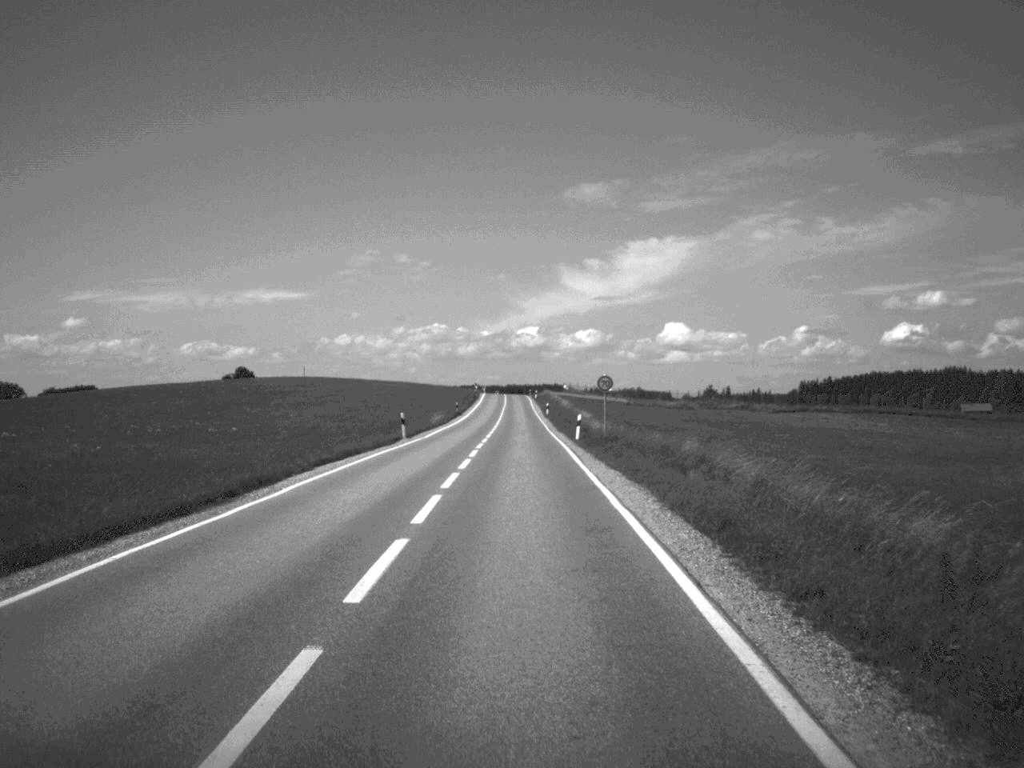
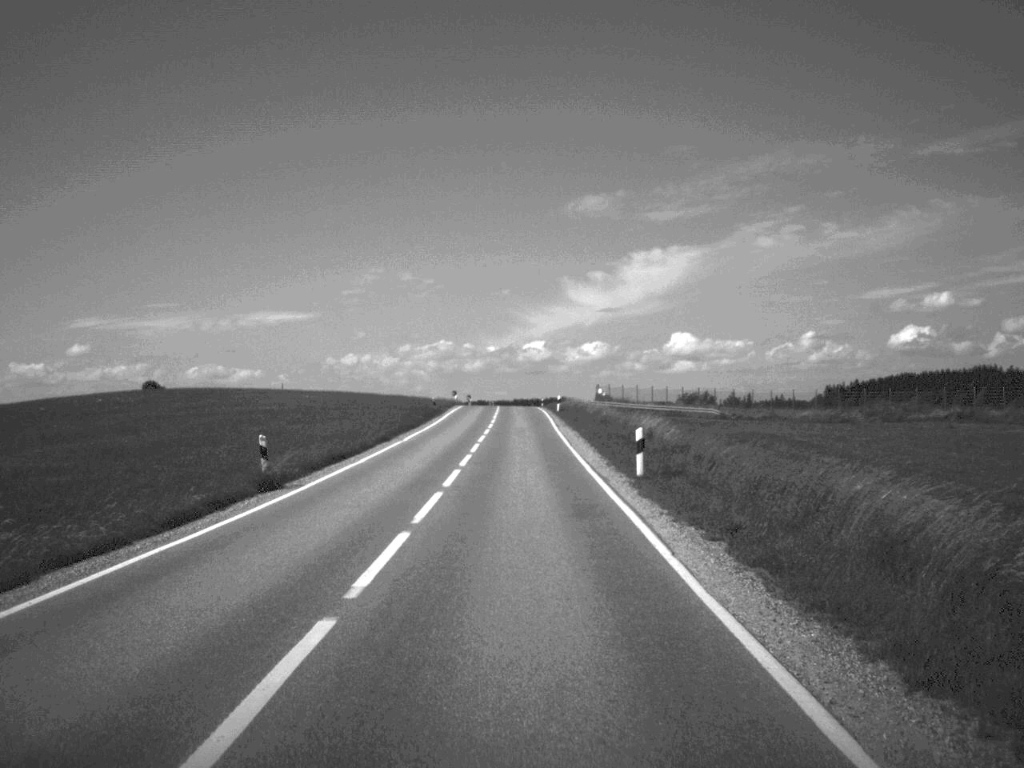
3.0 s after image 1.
(-0.4, +75.3) m; -1°
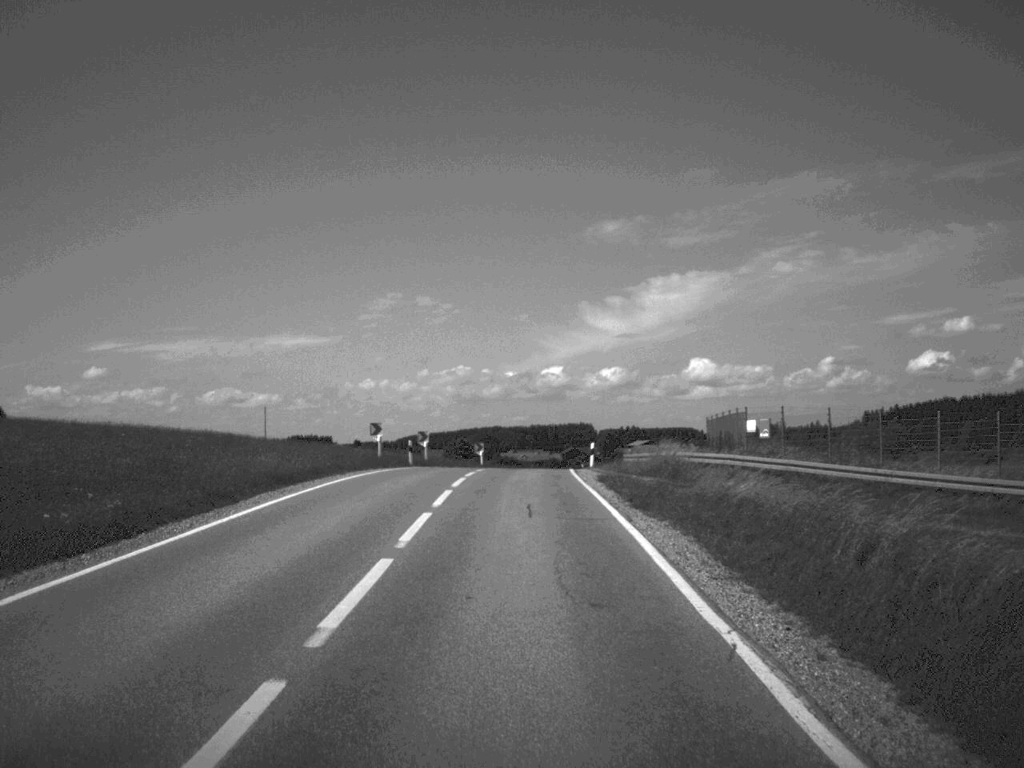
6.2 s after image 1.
(-0.4, +73.0) m; -1°
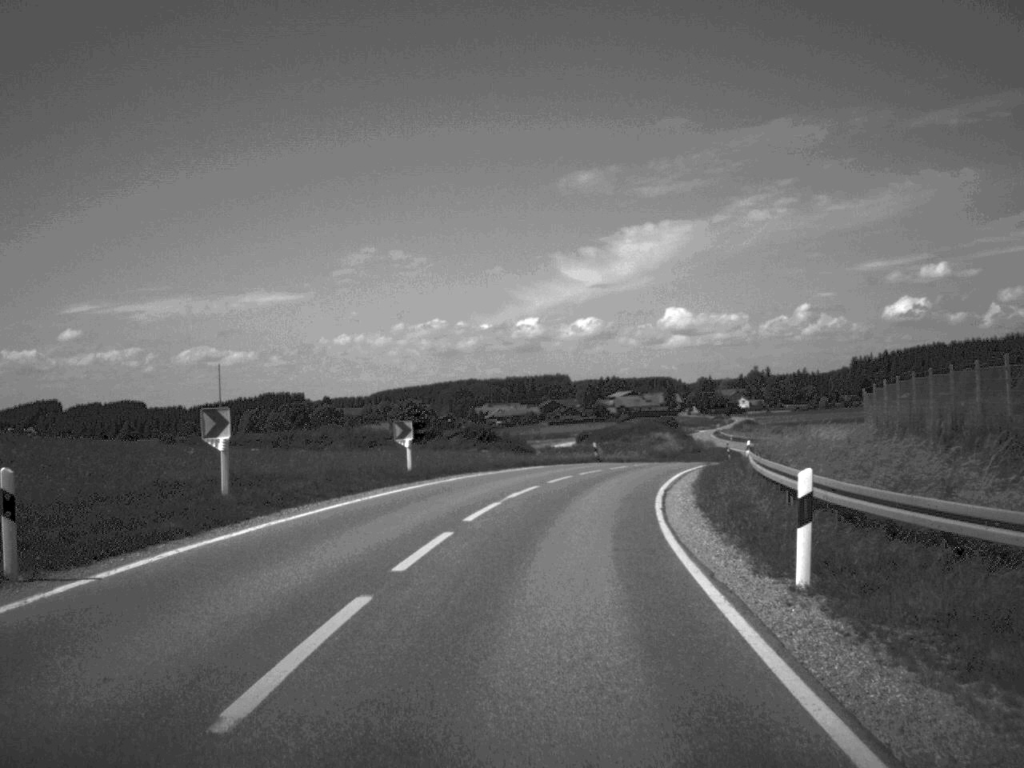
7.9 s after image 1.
(0.0, +38.2) m; +1°
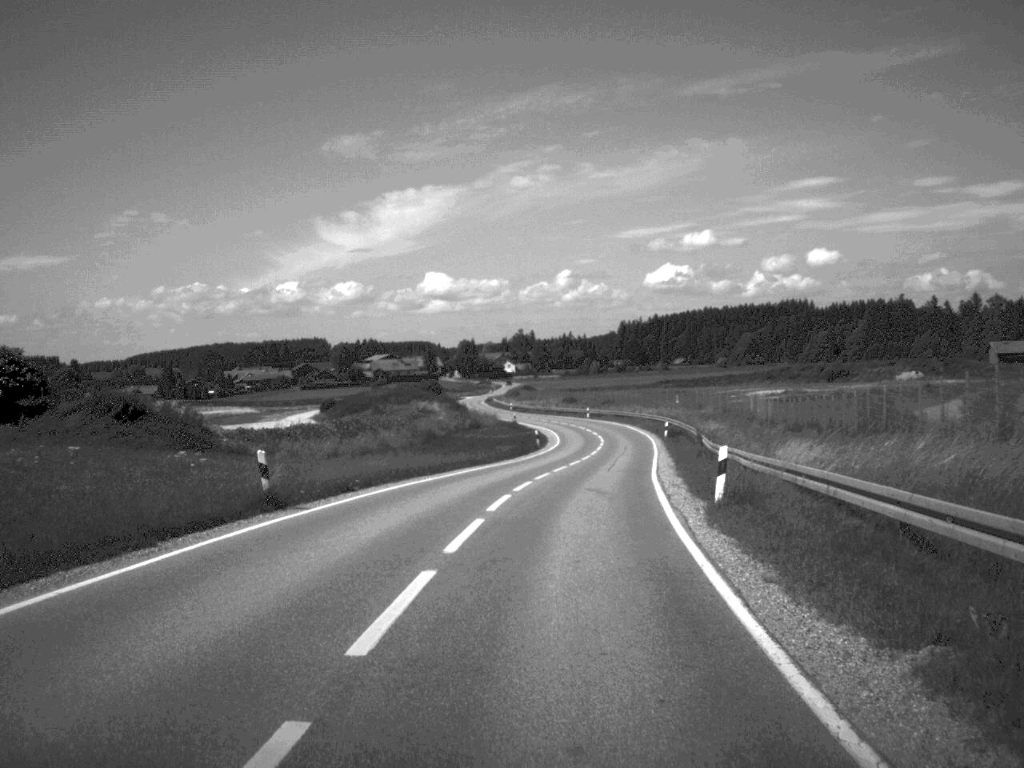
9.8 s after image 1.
(+3.5, +39.6) m; +11°
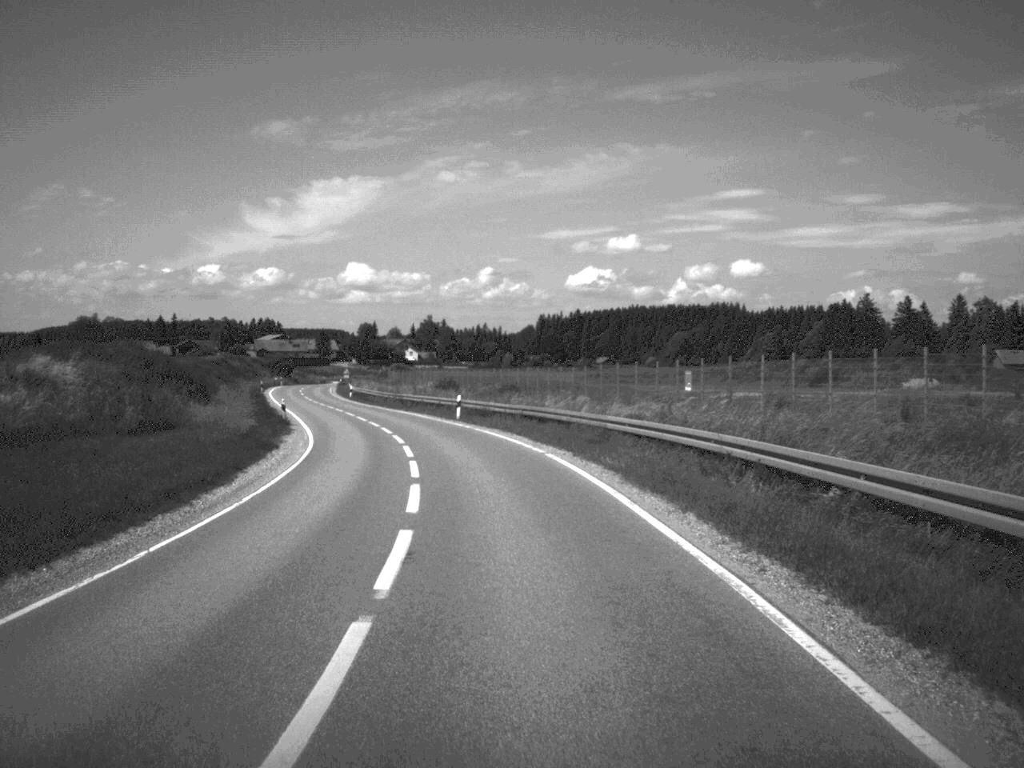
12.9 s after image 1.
(+4.6, +68.5) m; +3°
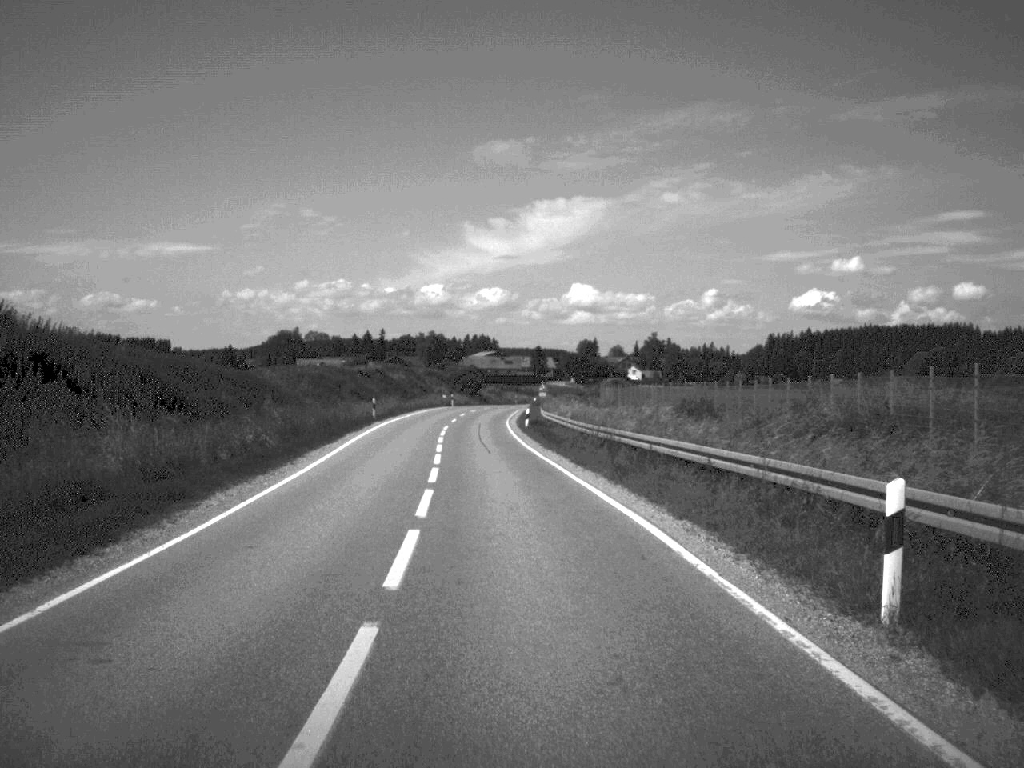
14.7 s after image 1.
(-3.5, +41.2) m; -10°
